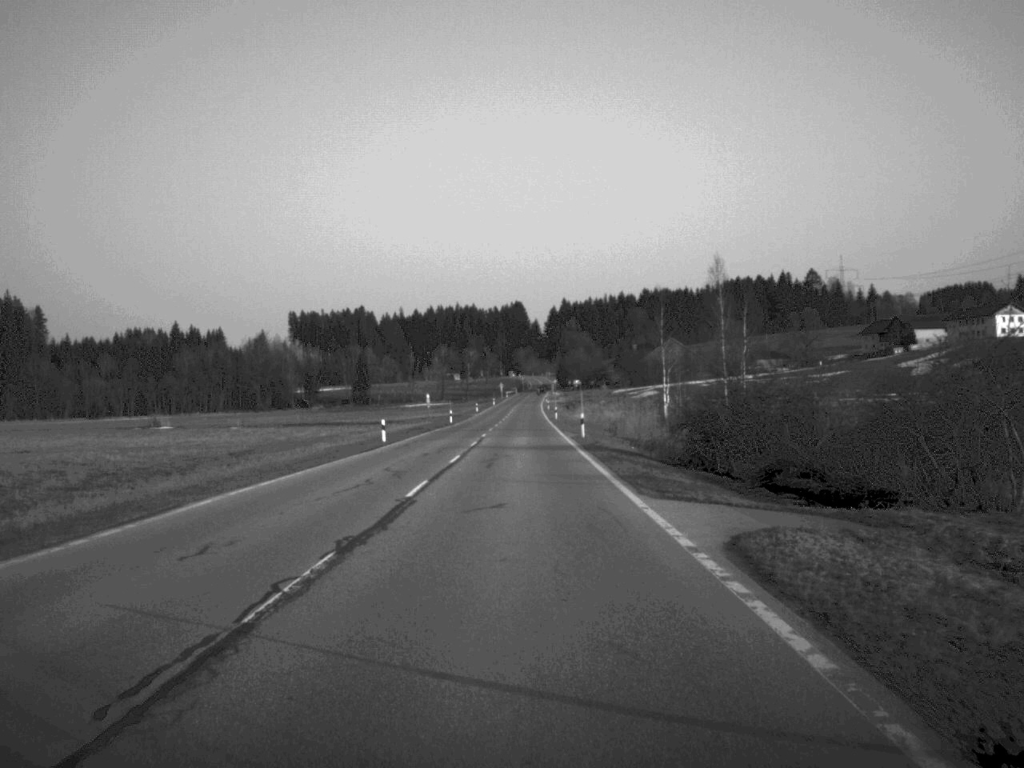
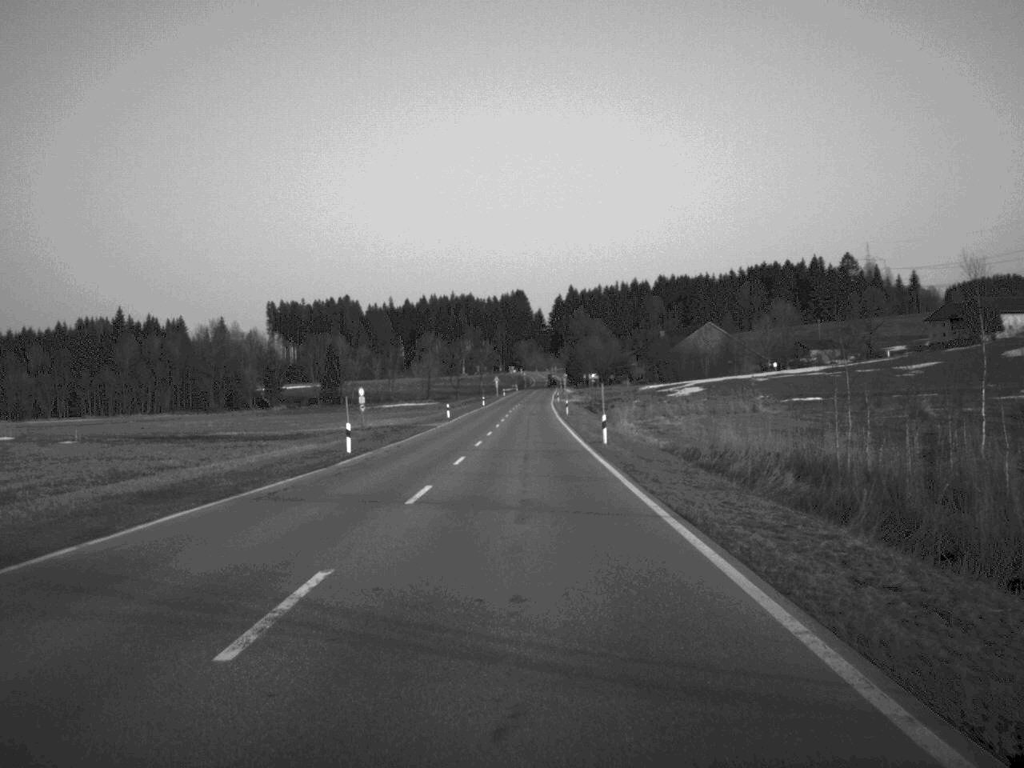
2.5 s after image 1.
(-0.1, +61.2) m; 0°
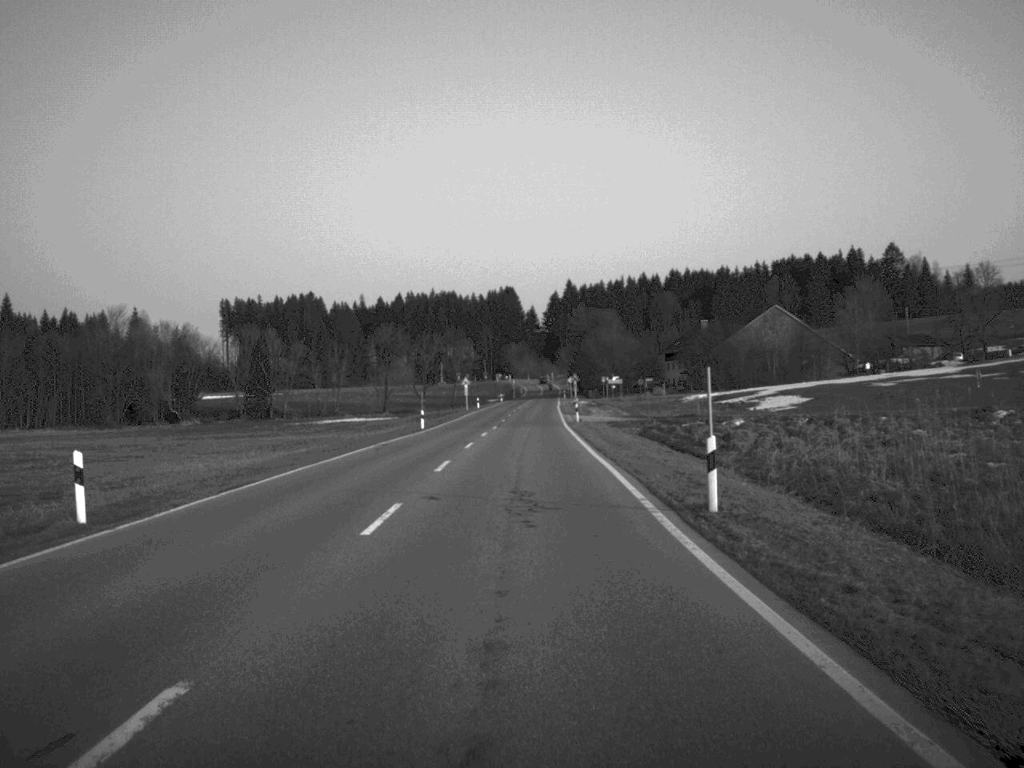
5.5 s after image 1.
(+0.4, +75.7) m; 0°
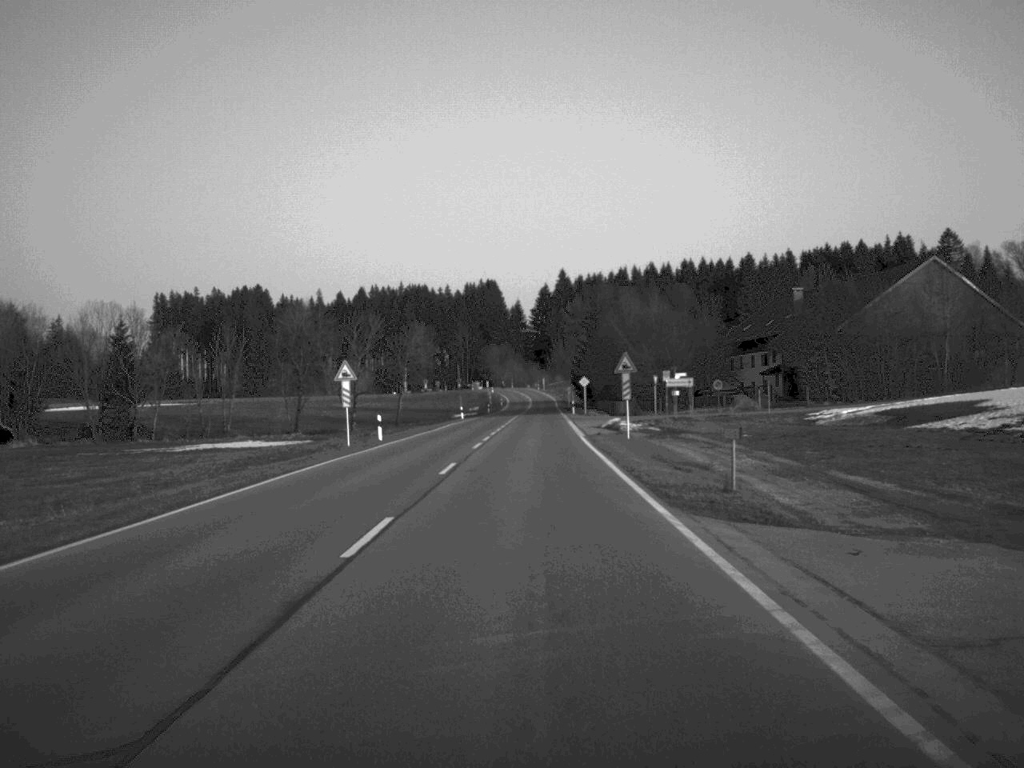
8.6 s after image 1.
(+0.5, +75.5) m; +1°
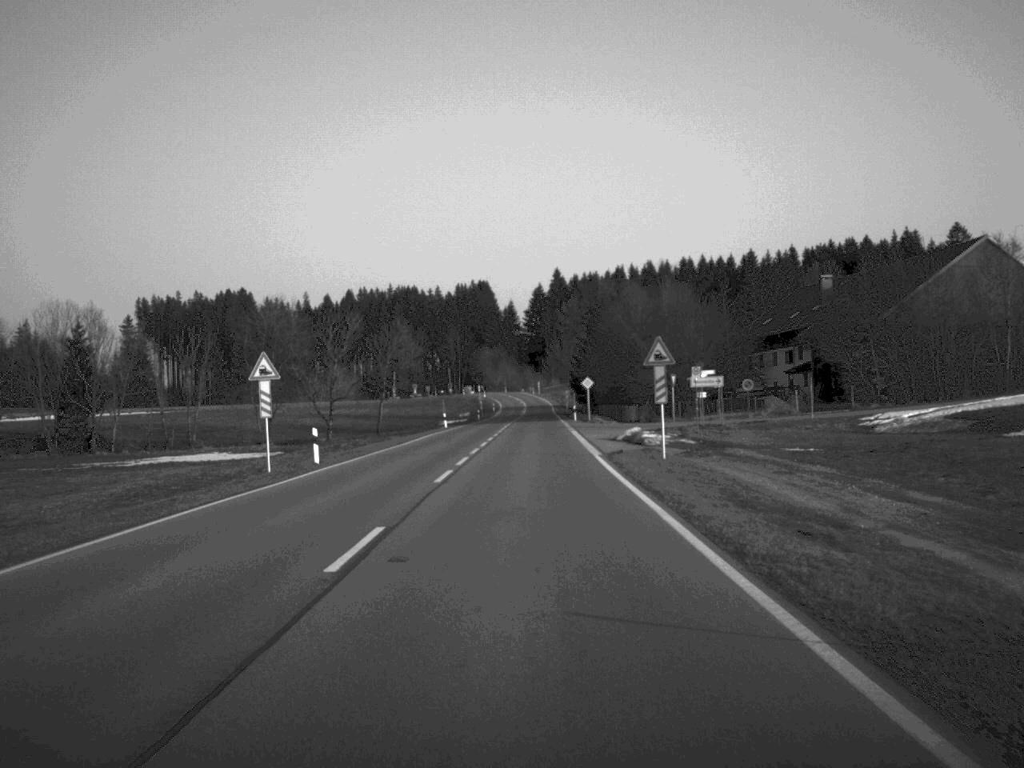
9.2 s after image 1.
(0.0, +14.1) m; 0°
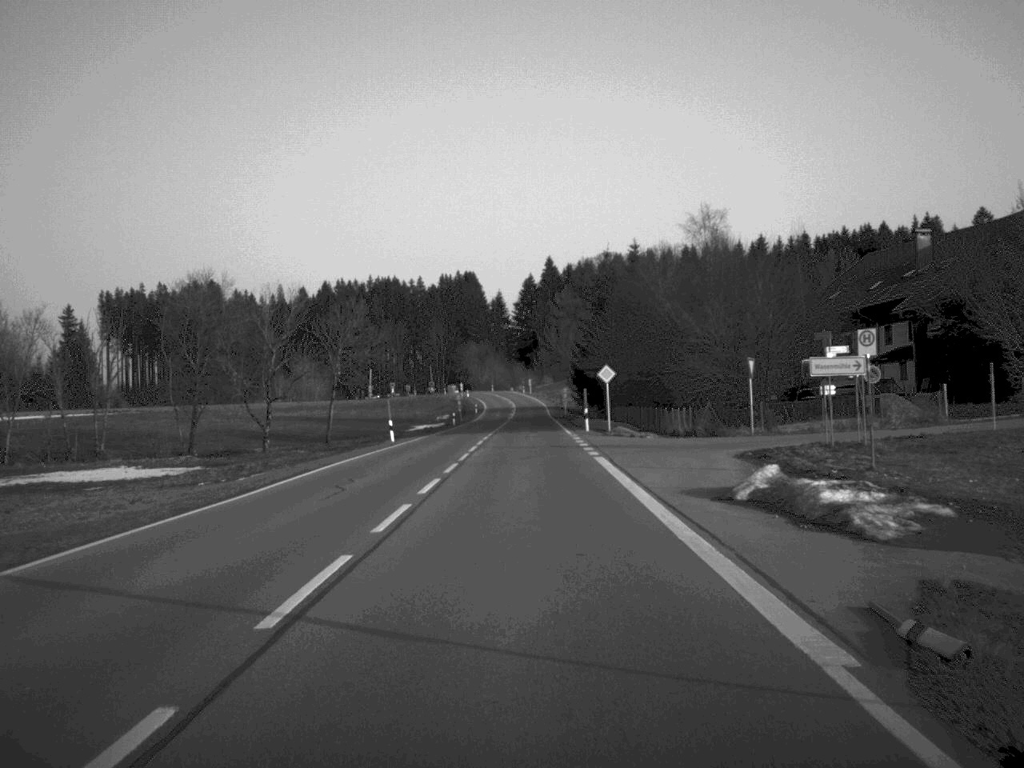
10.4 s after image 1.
(+0.1, +28.7) m; 0°
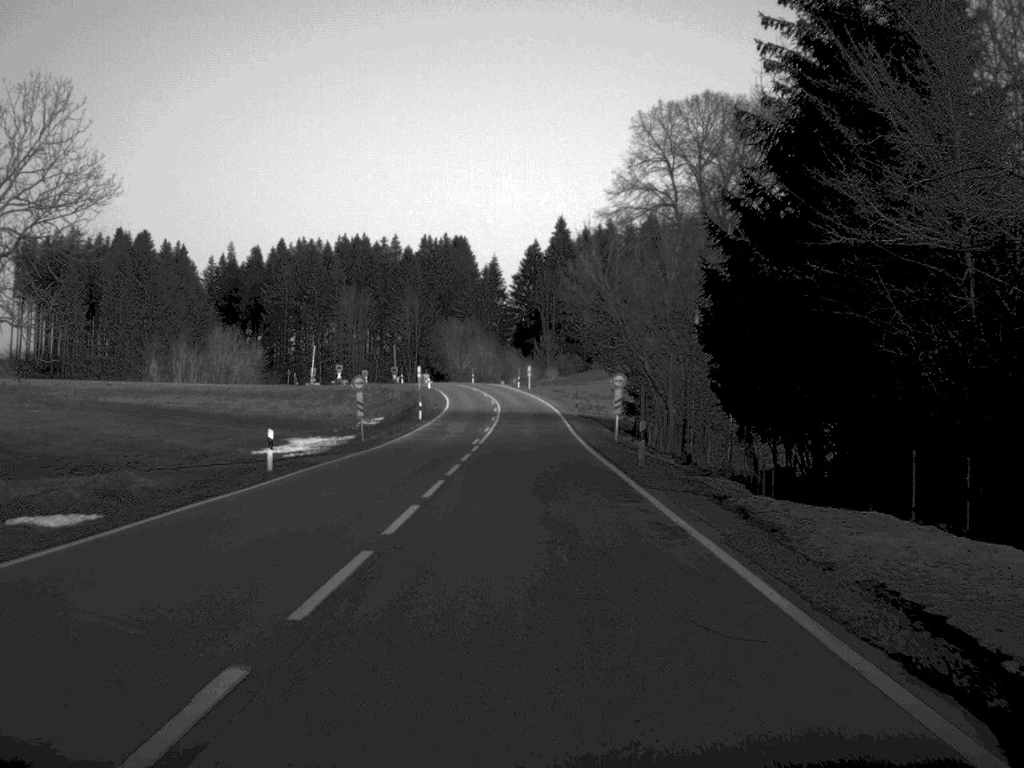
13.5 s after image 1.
(+0.1, +72.8) m; 0°
